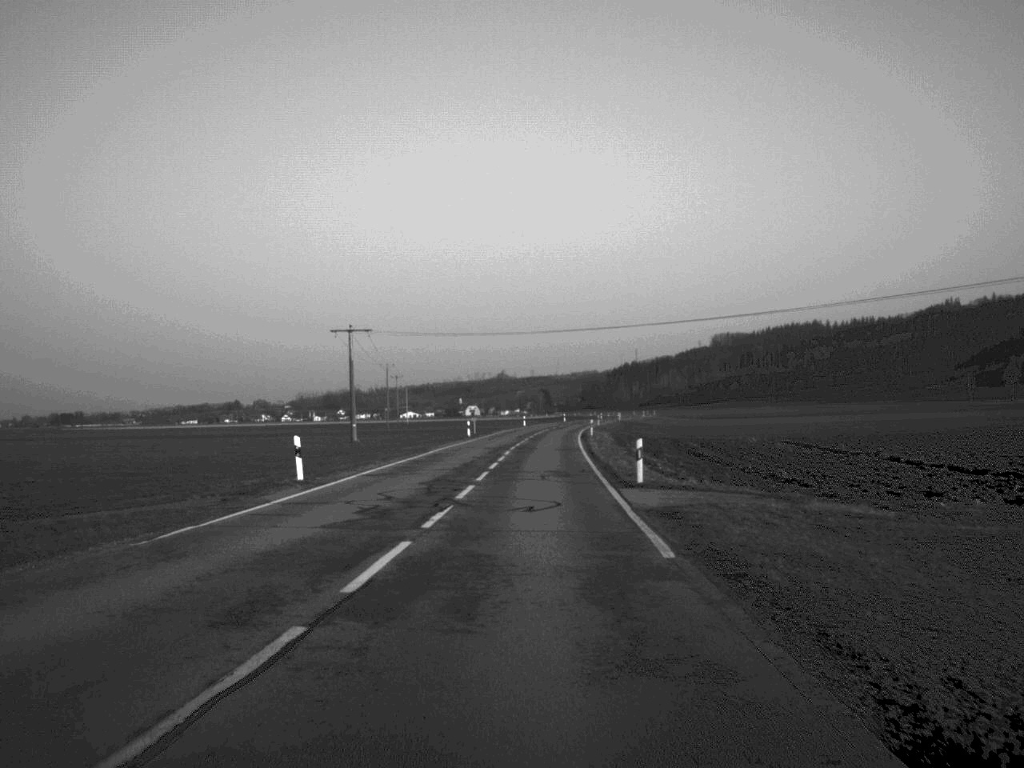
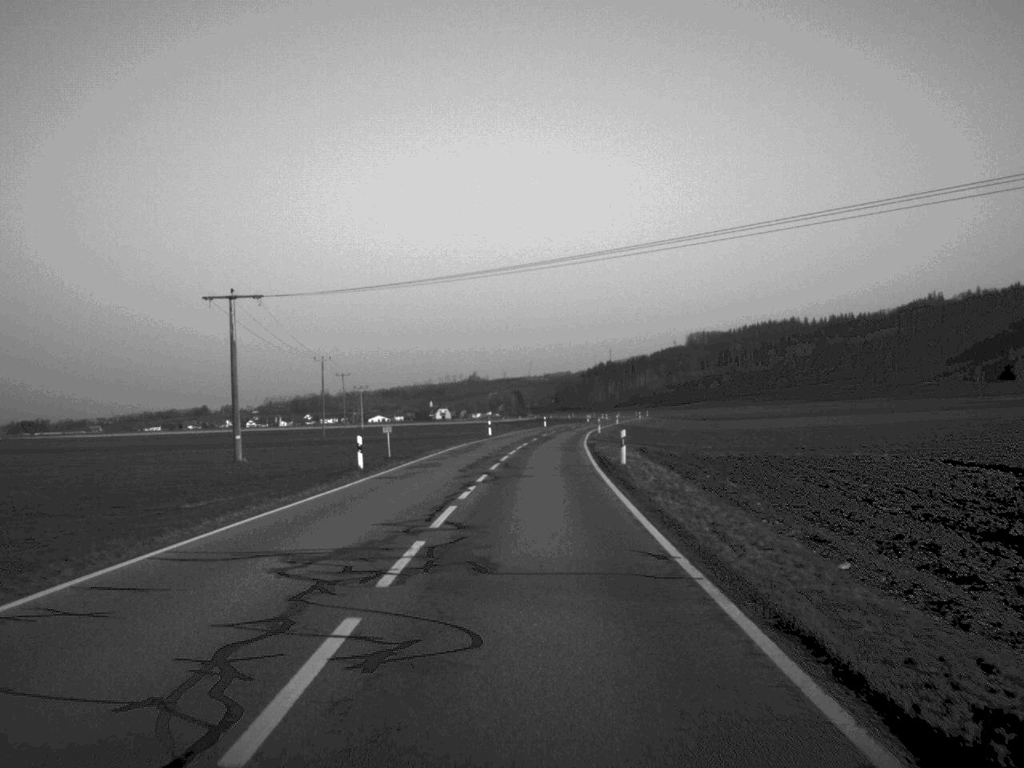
(+0.4, +40.6) m; +1°
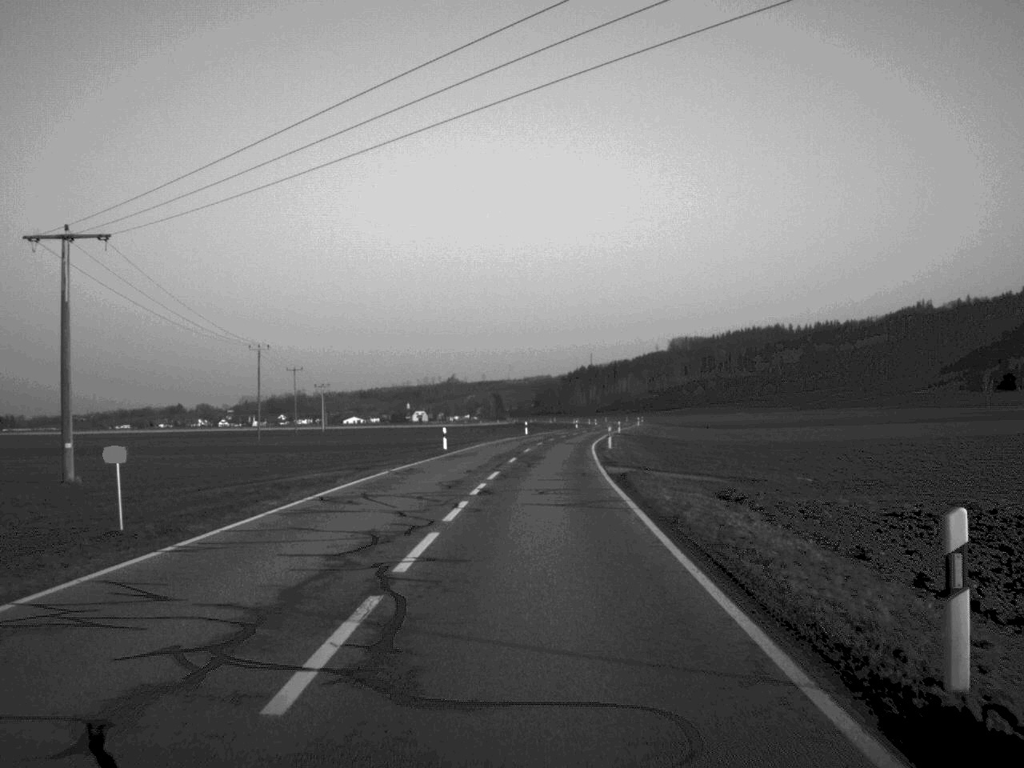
(+0.2, +28.7) m; +1°
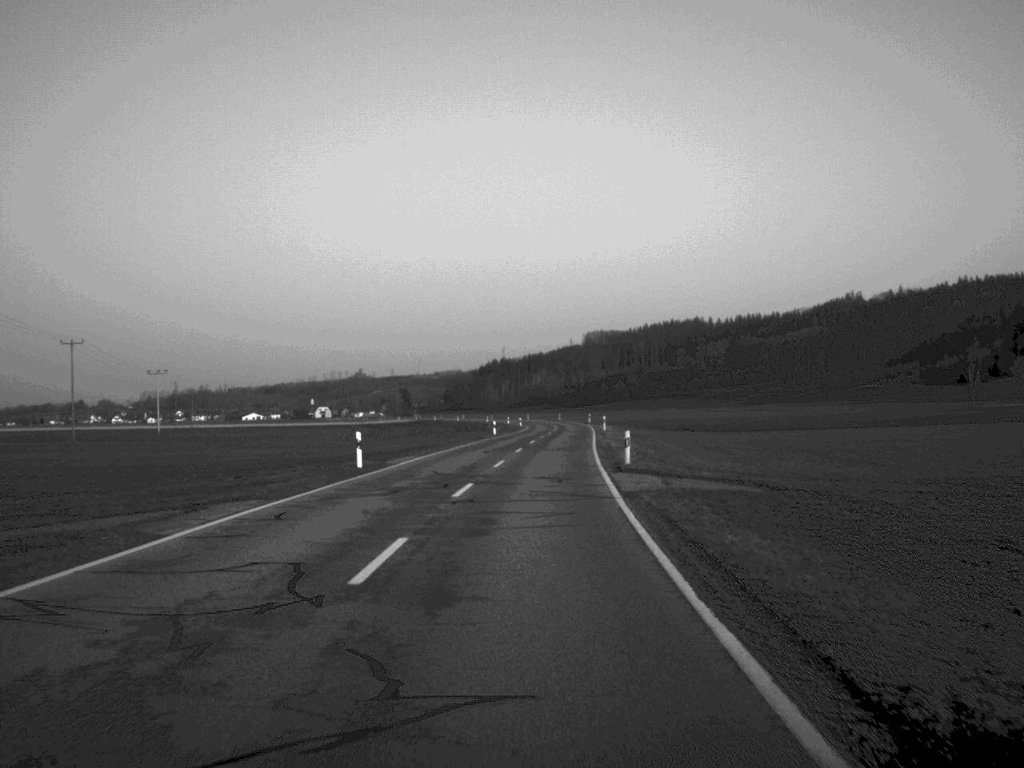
(+2.2, +66.0) m; +4°
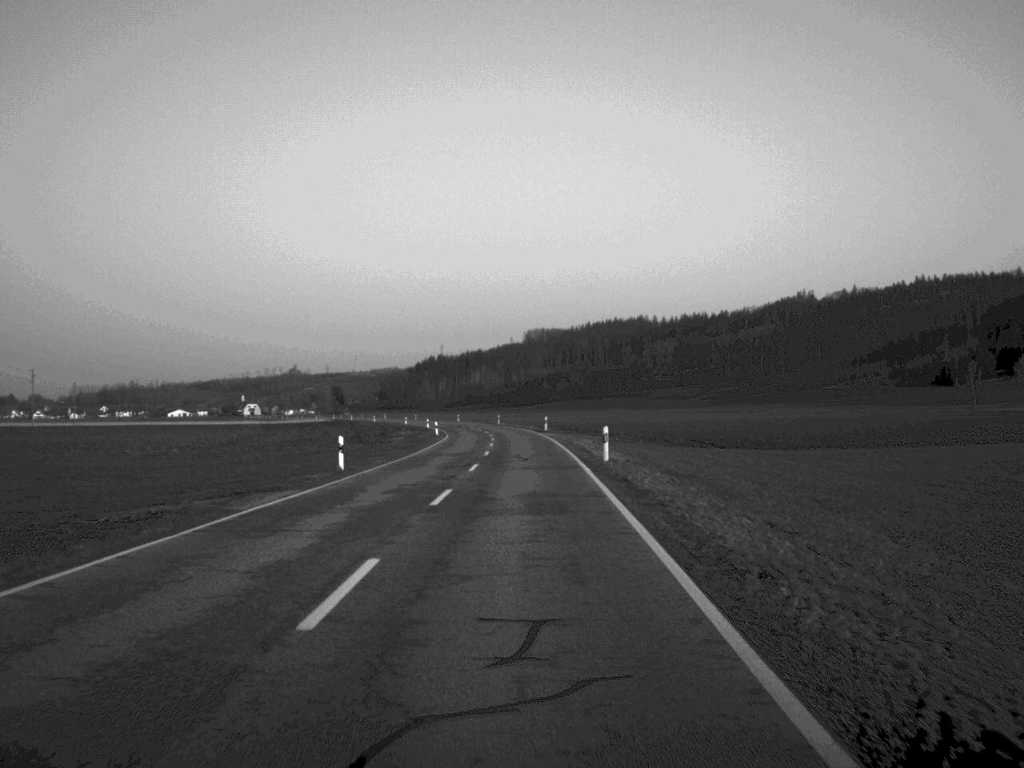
(+1.3, +49.7) m; +3°
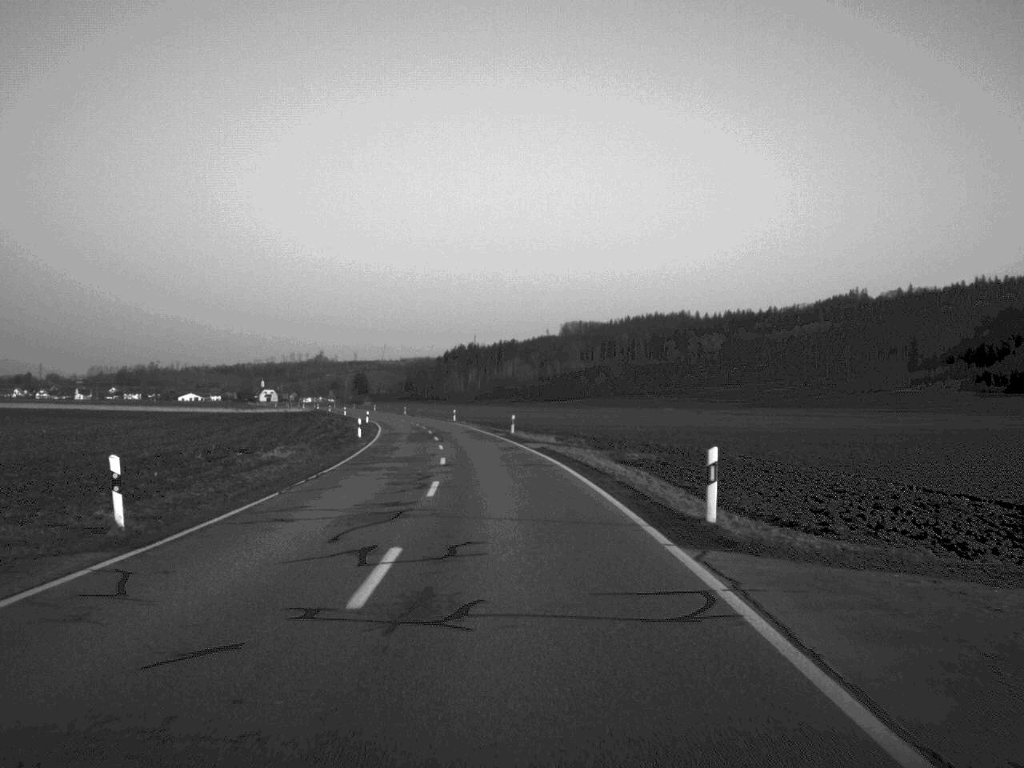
(-0.5, +69.8) m; -2°
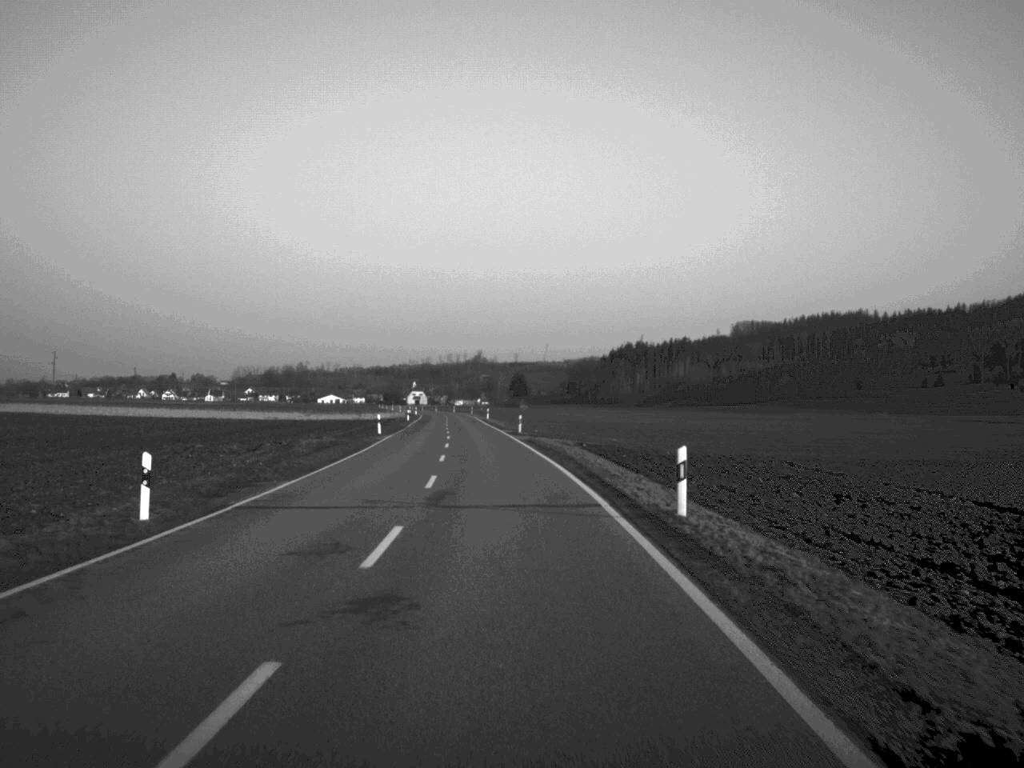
(-5.7, +89.1) m; -7°
